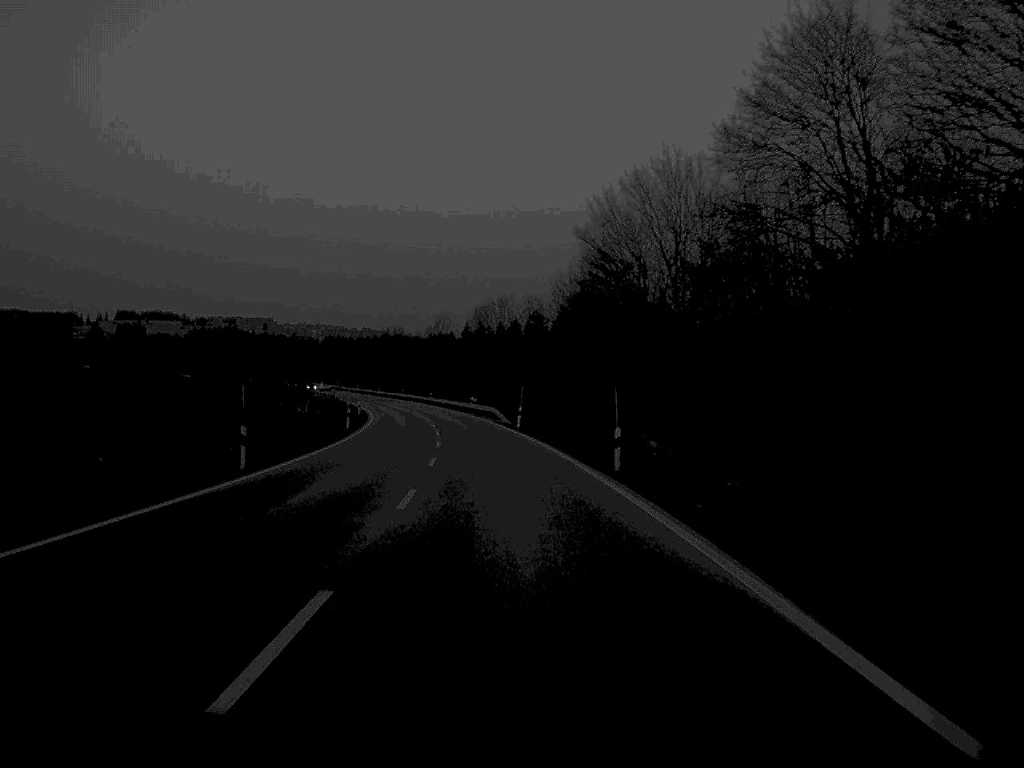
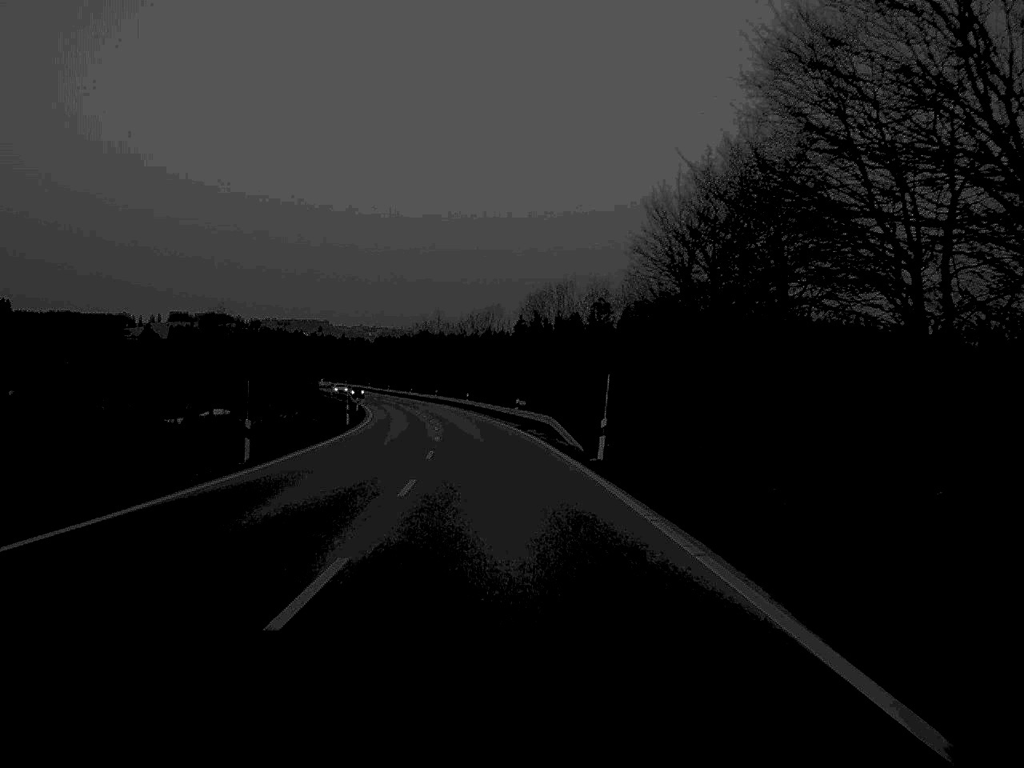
(-0.7, +33.9) m; -2°
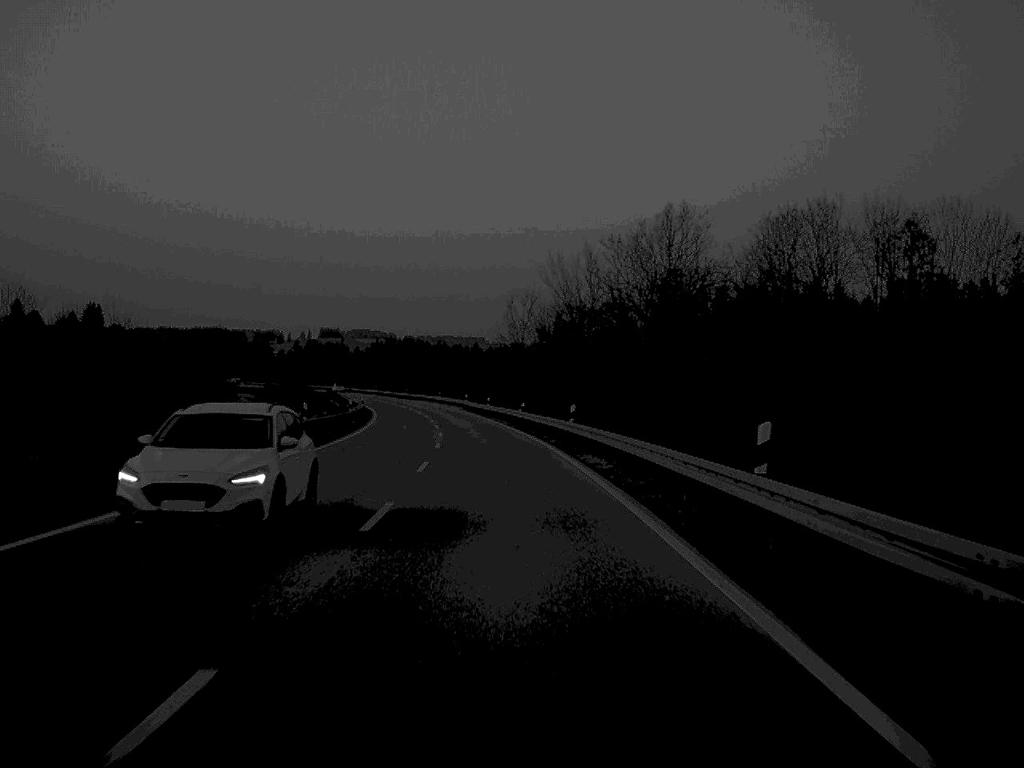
(-5.3, +89.1) m; -7°
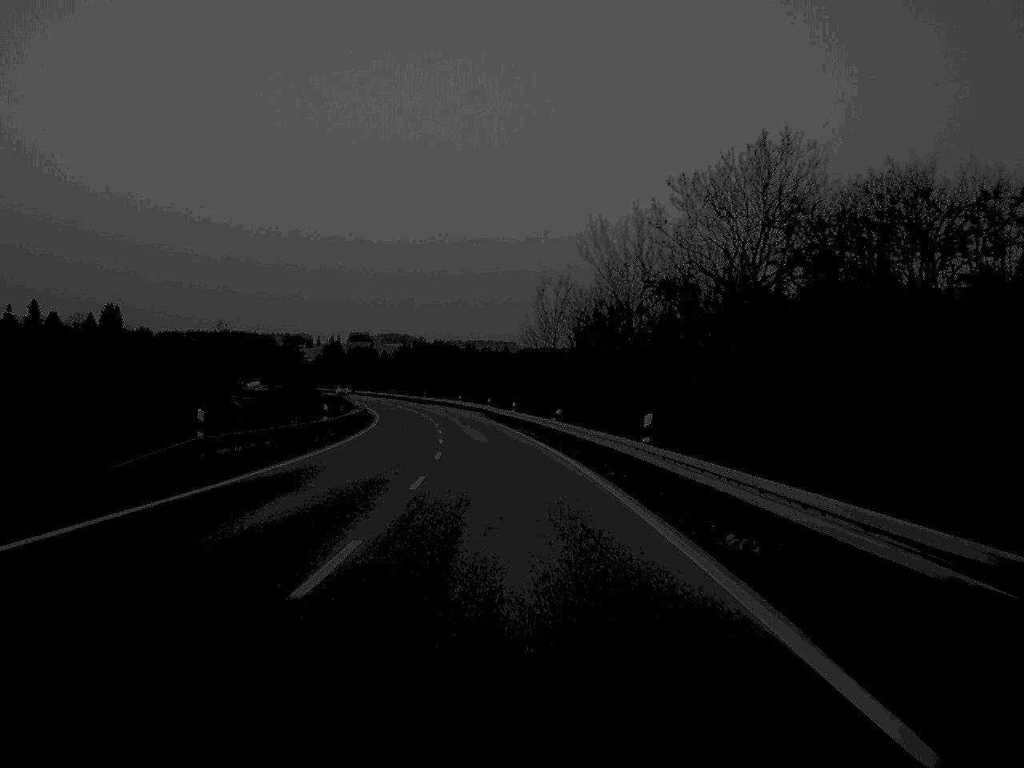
(-0.2, +17.1) m; -1°
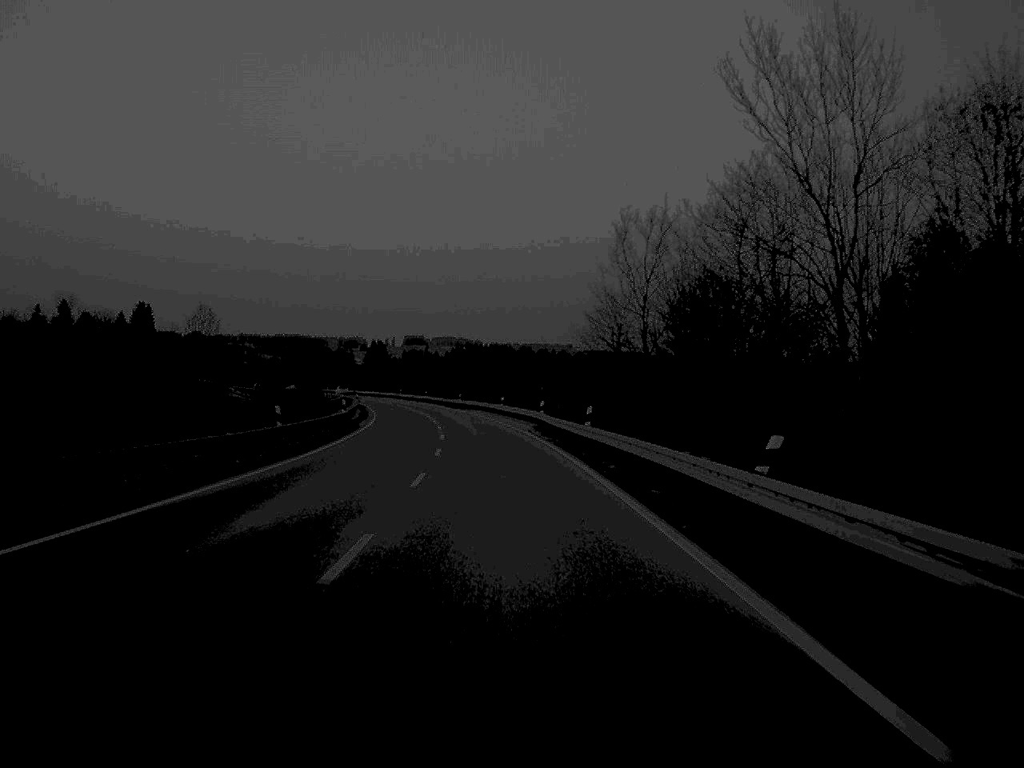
(-0.8, +35.2) m; -2°
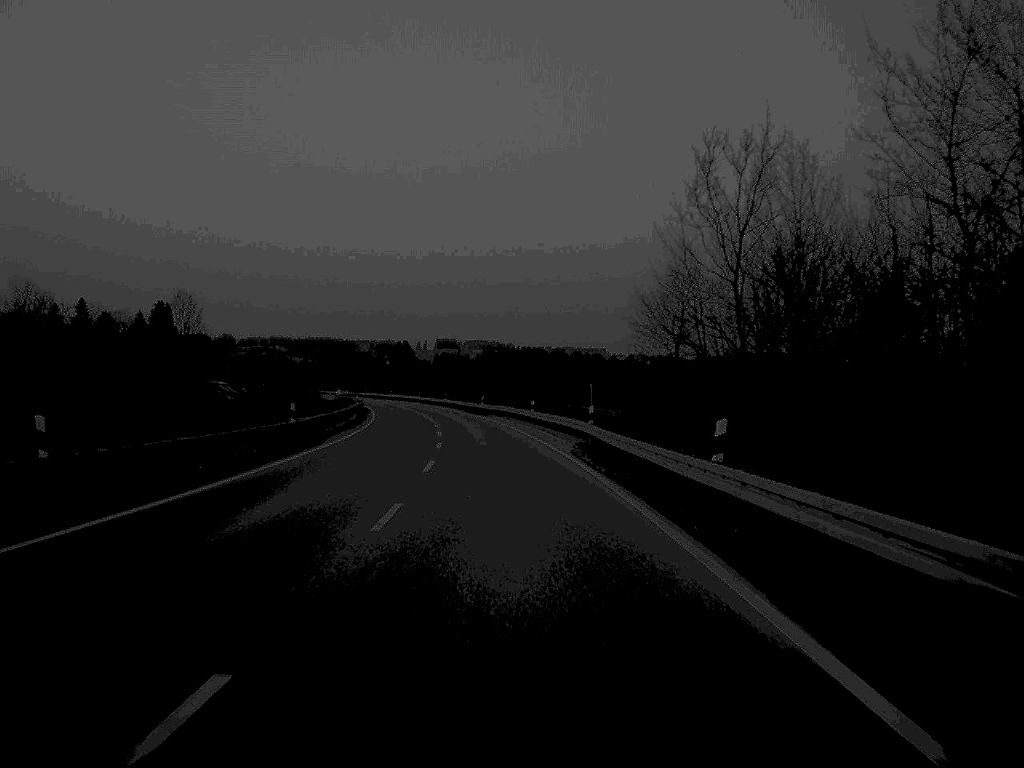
(-0.2, +19.7) m; -1°
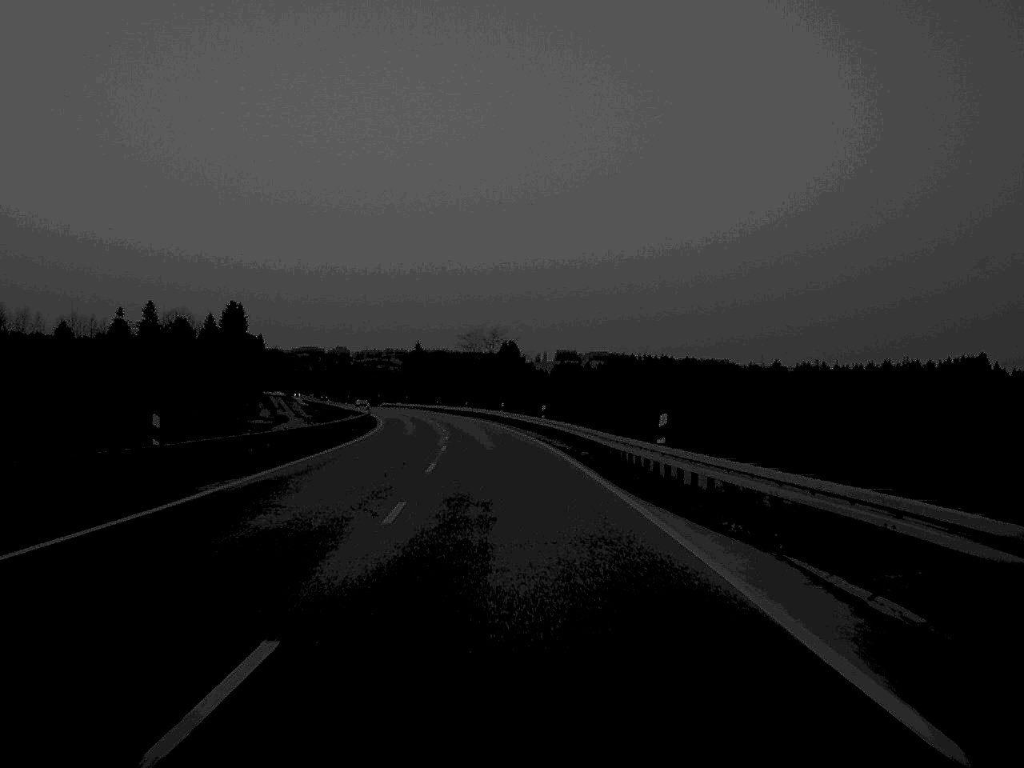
(-3.3, +70.9) m; -5°
